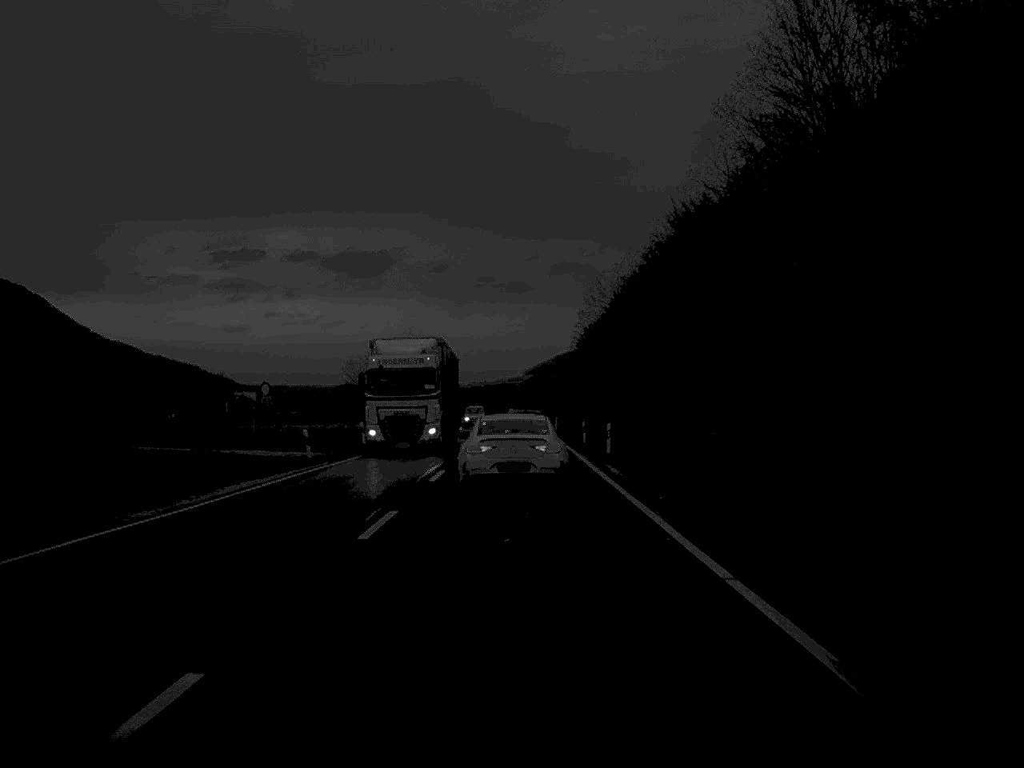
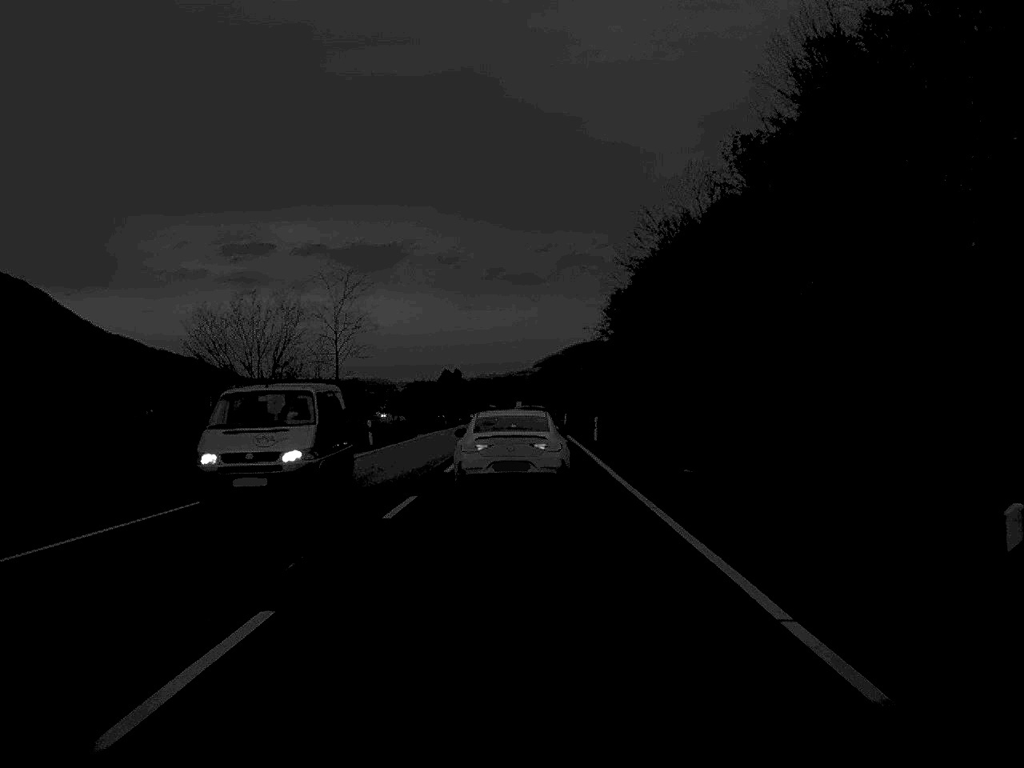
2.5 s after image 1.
(-0.1, +45.6) m; 0°
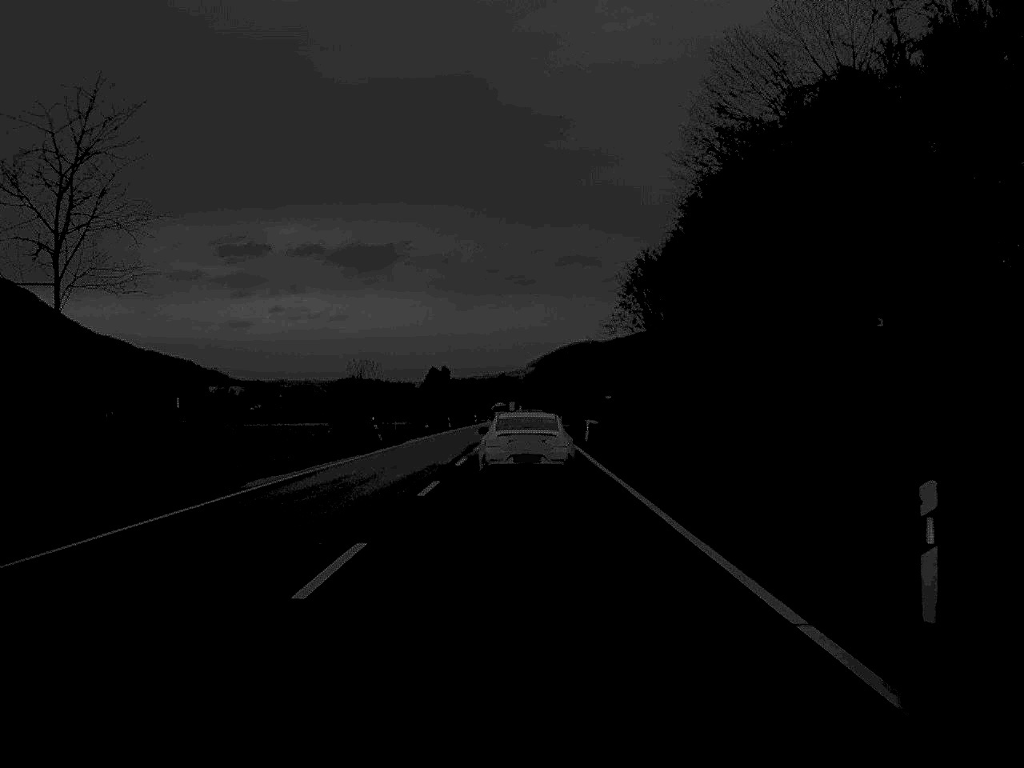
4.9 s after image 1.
(0.0, +42.9) m; 0°
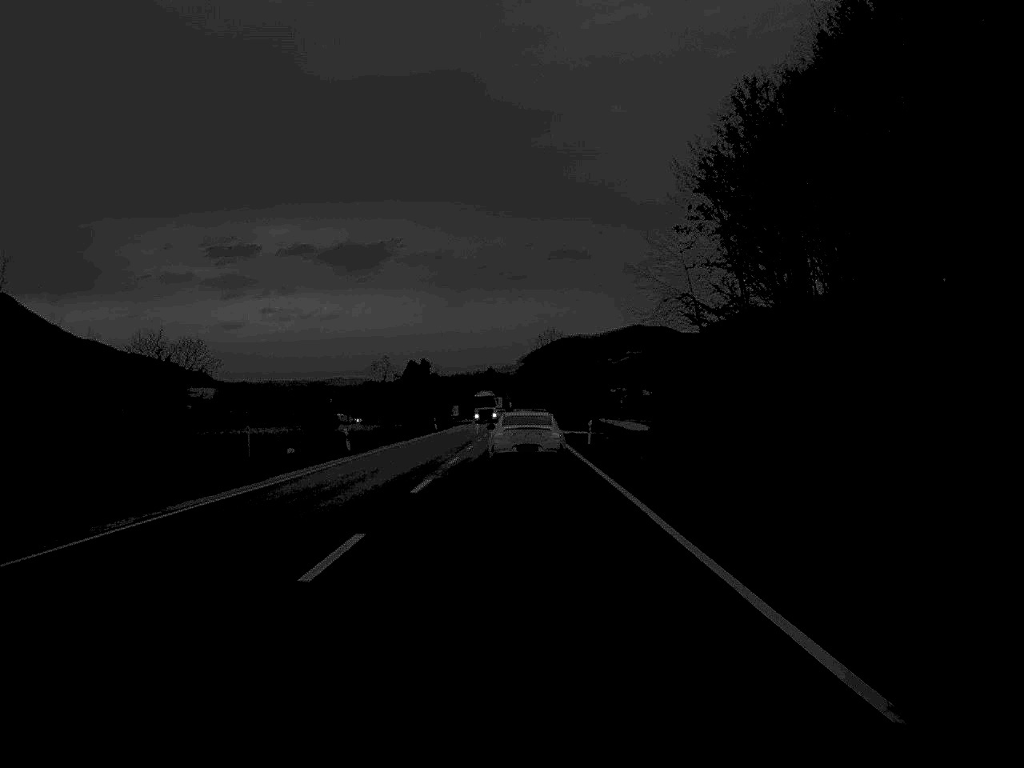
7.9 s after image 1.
(+0.1, +58.5) m; 0°
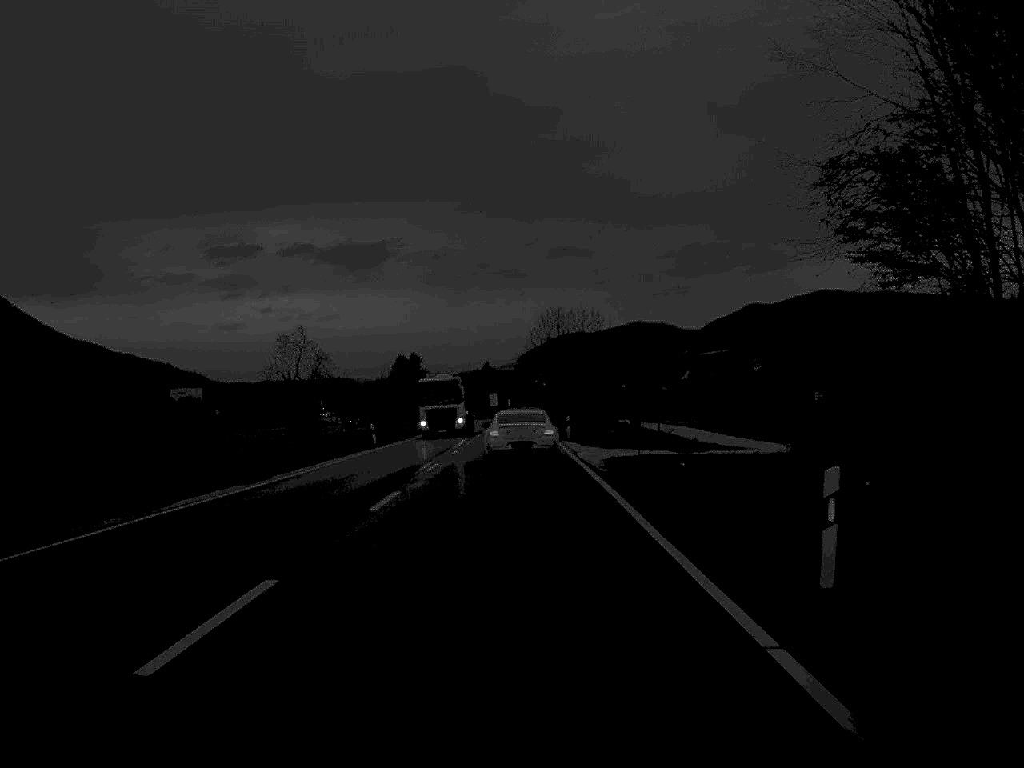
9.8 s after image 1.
(+0.1, +39.9) m; 0°
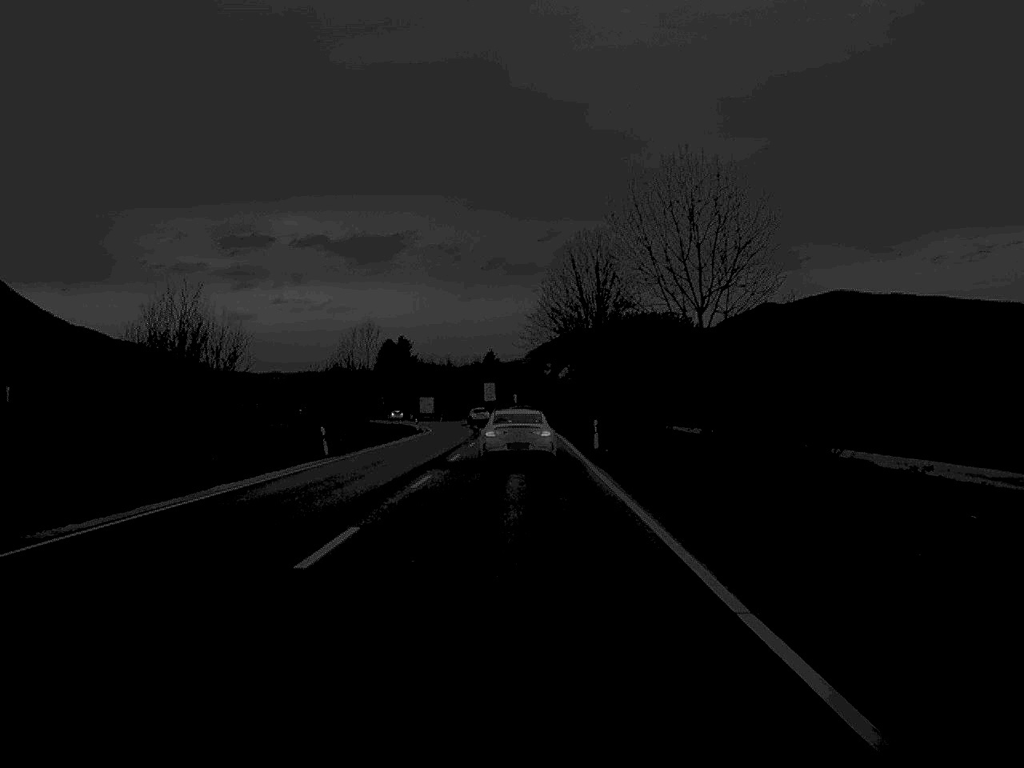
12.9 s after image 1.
(-0.4, +66.7) m; 0°
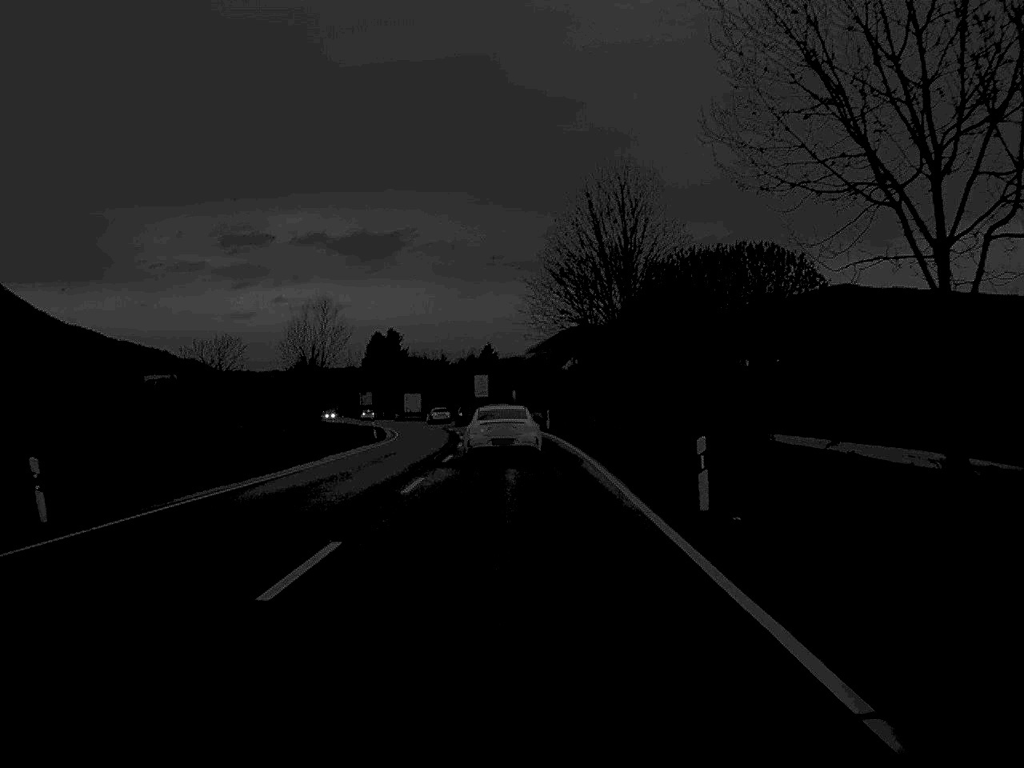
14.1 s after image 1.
(0.0, +26.0) m; 0°
